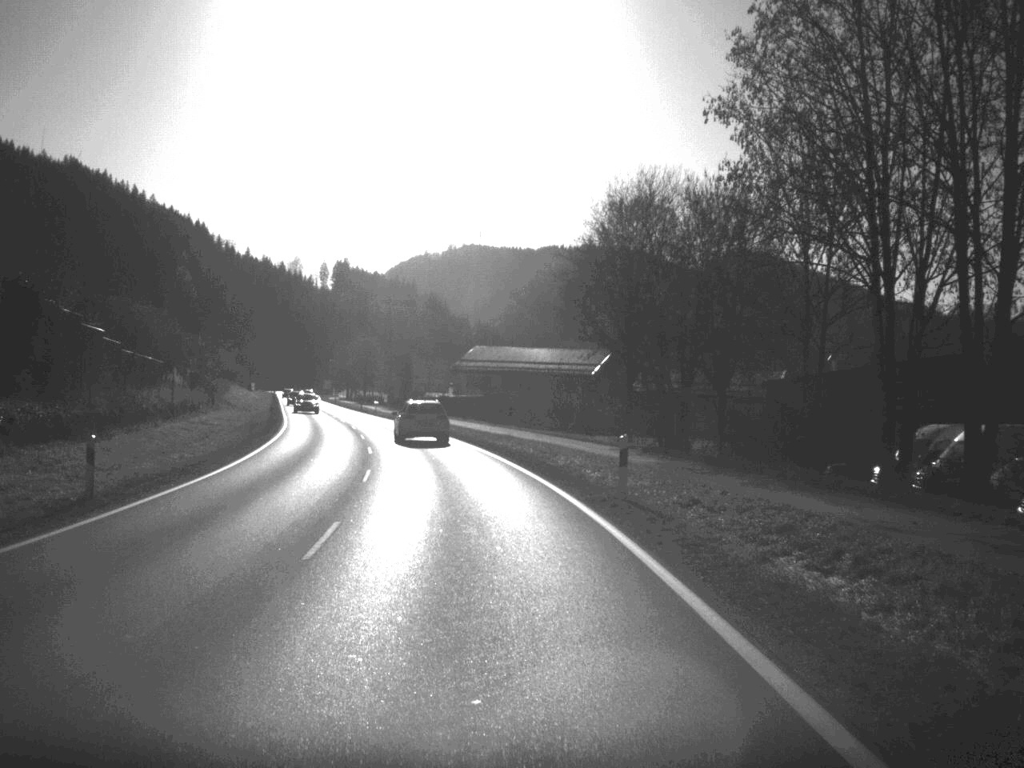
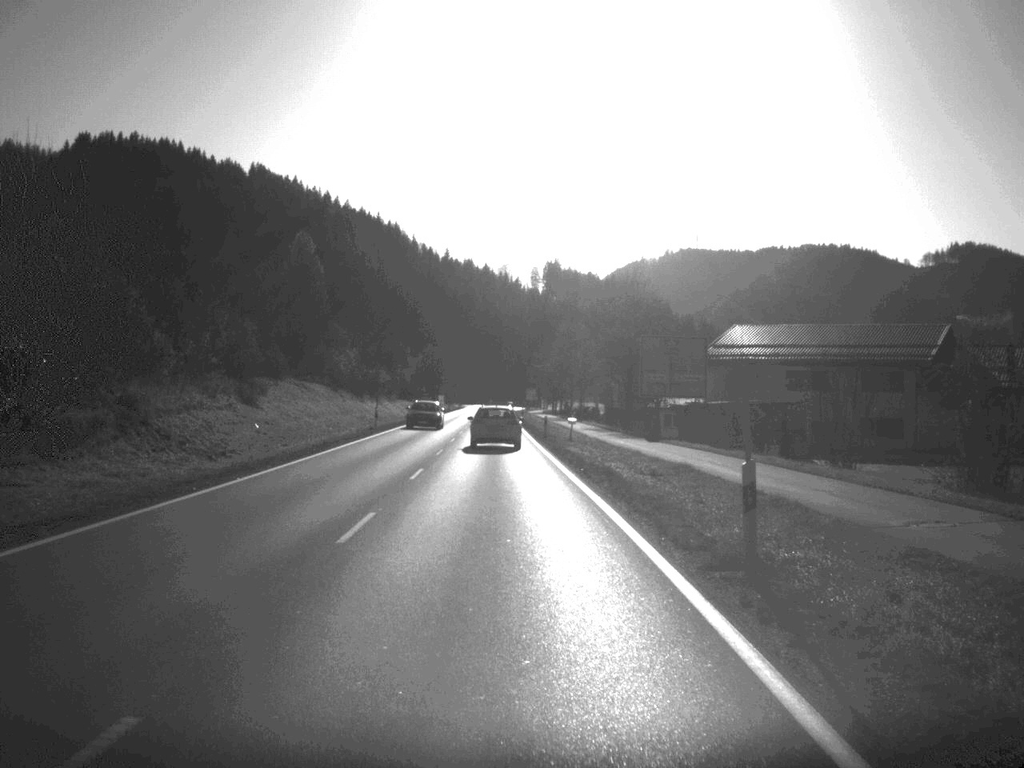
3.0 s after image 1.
(-5.5, +58.0) m; -10°
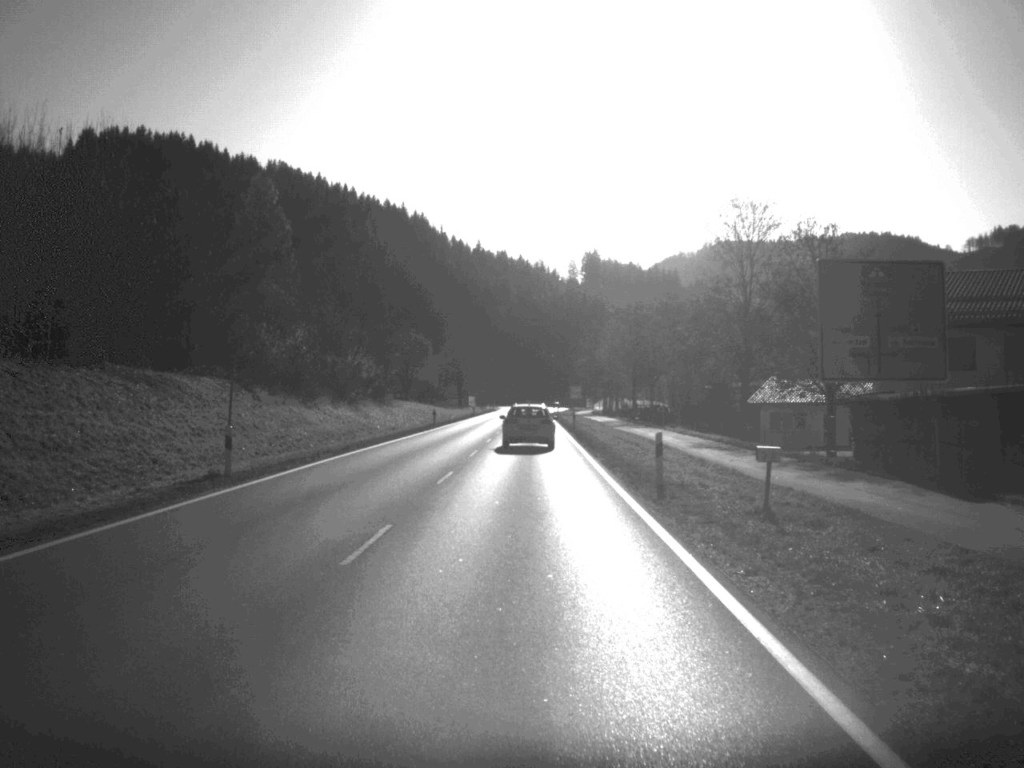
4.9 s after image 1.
(-0.7, +37.8) m; -2°
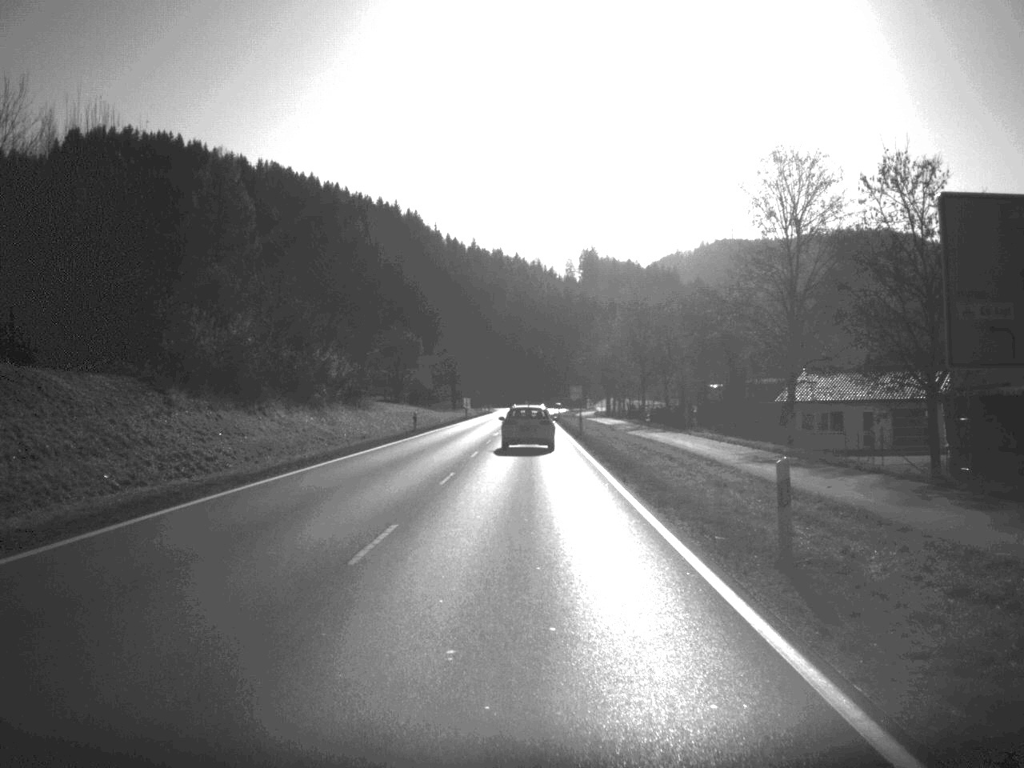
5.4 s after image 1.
(0.0, +11.8) m; 0°
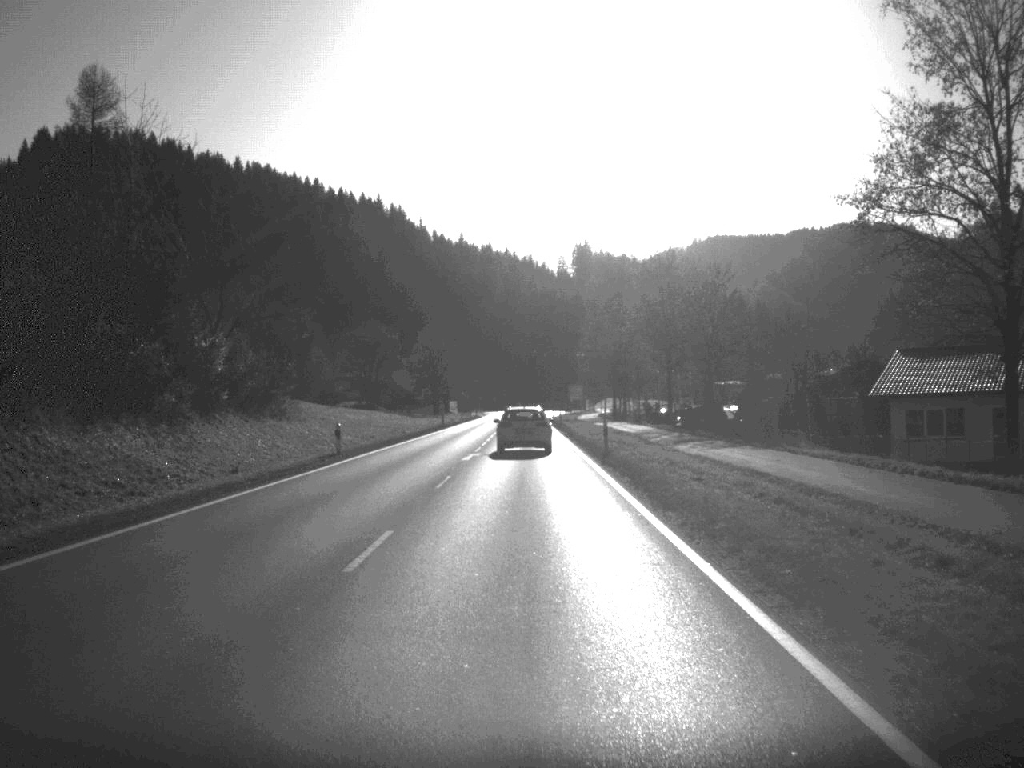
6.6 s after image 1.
(+0.1, +24.3) m; 0°
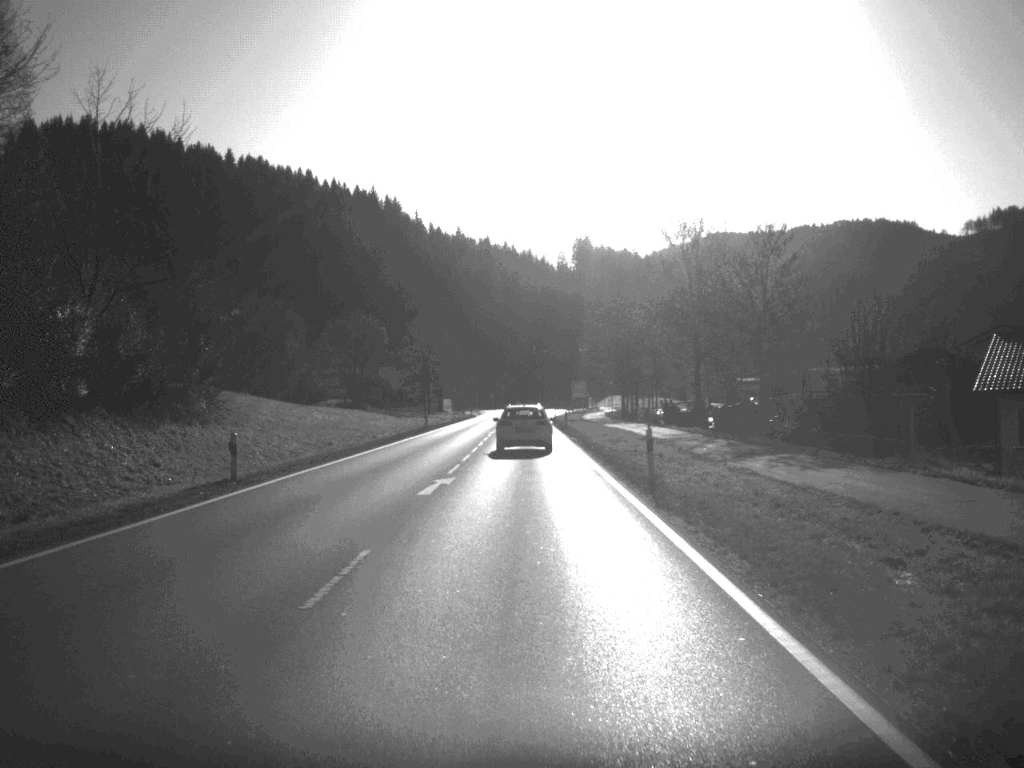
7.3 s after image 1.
(0.0, +14.2) m; 0°
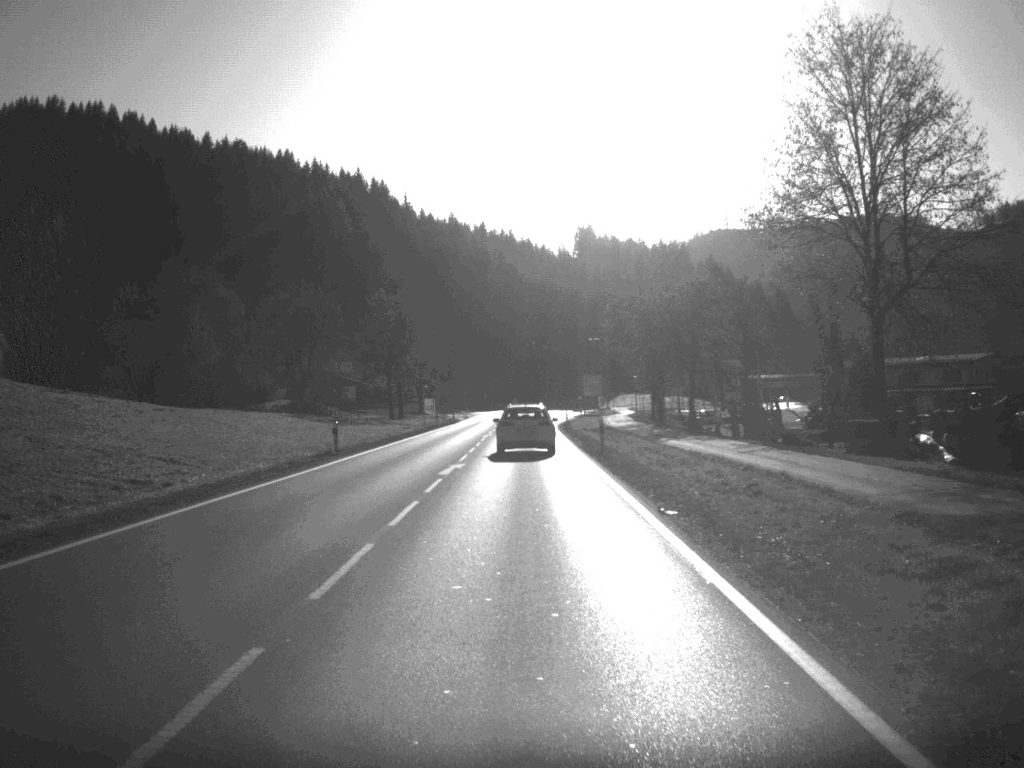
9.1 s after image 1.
(0.0, +35.9) m; 0°
